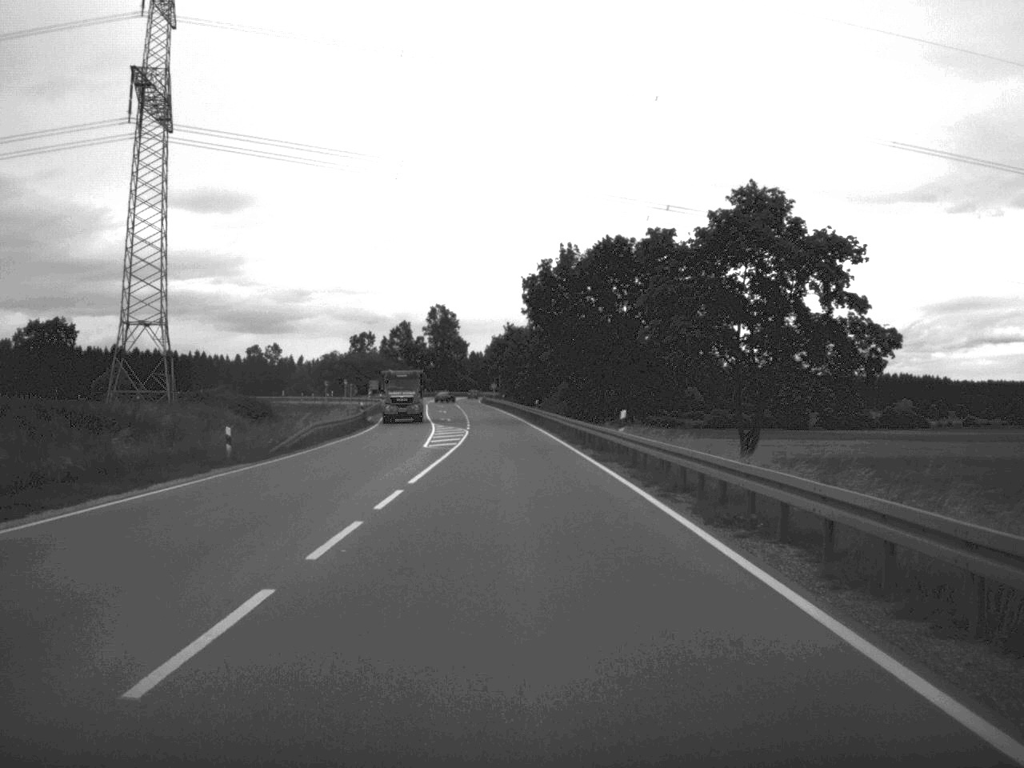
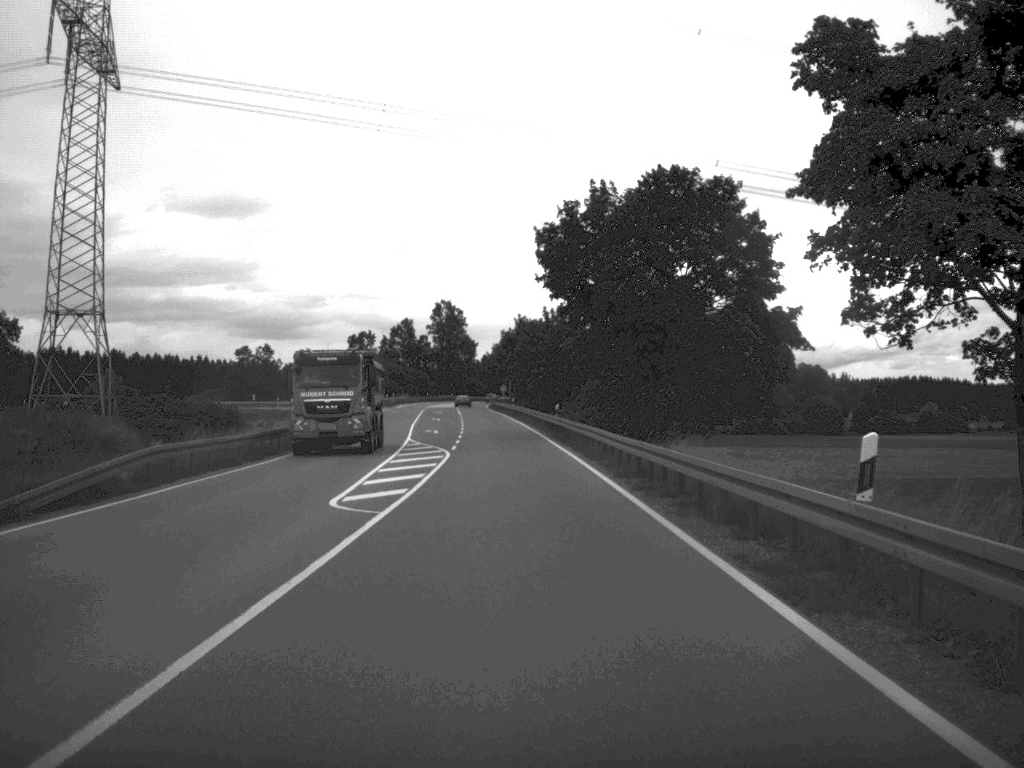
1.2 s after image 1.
(-0.1, +23.0) m; -1°
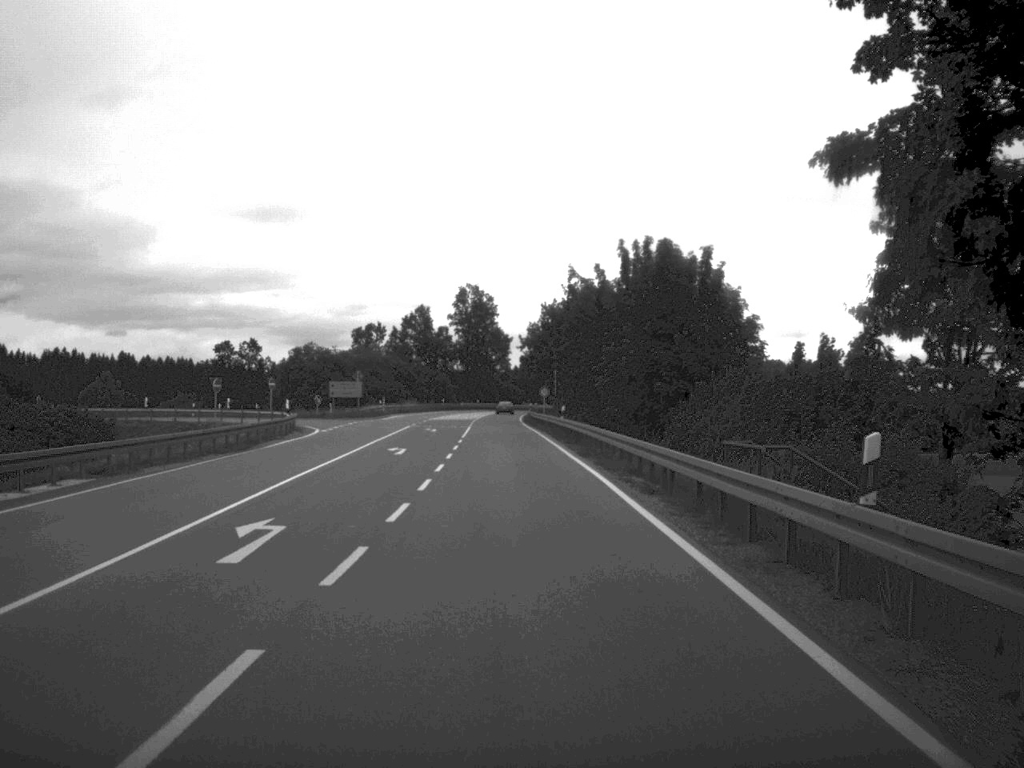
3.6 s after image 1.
(-0.9, +47.7) m; -2°
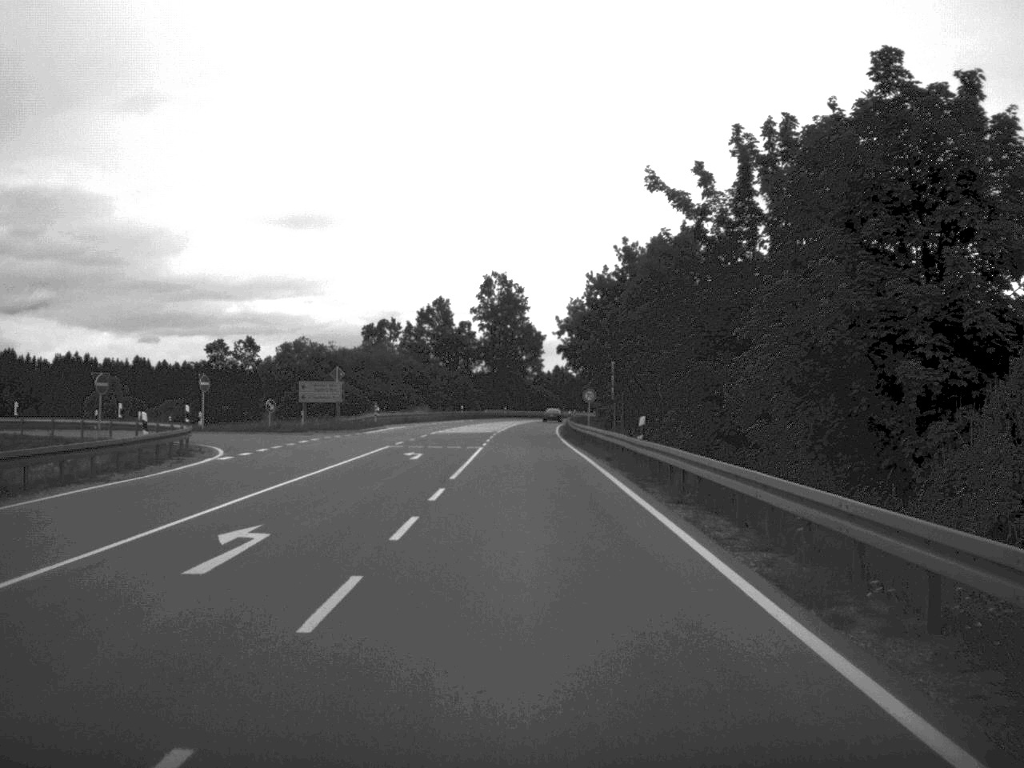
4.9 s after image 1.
(-0.3, +25.5) m; -2°
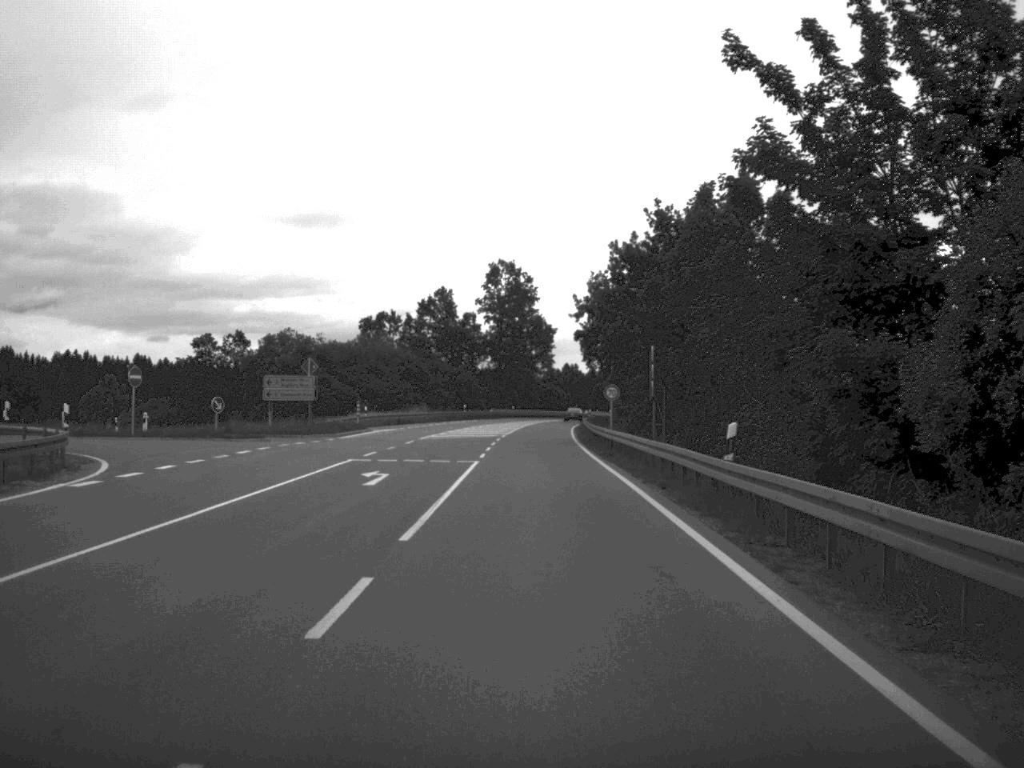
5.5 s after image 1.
(-0.1, +12.2) m; 0°
